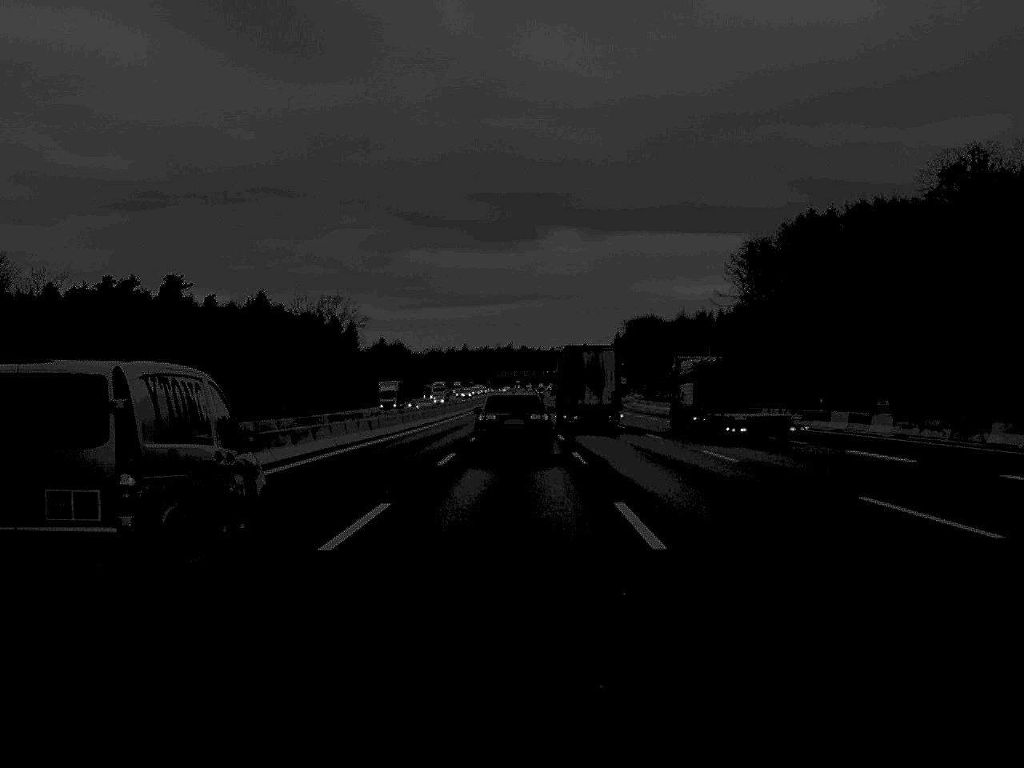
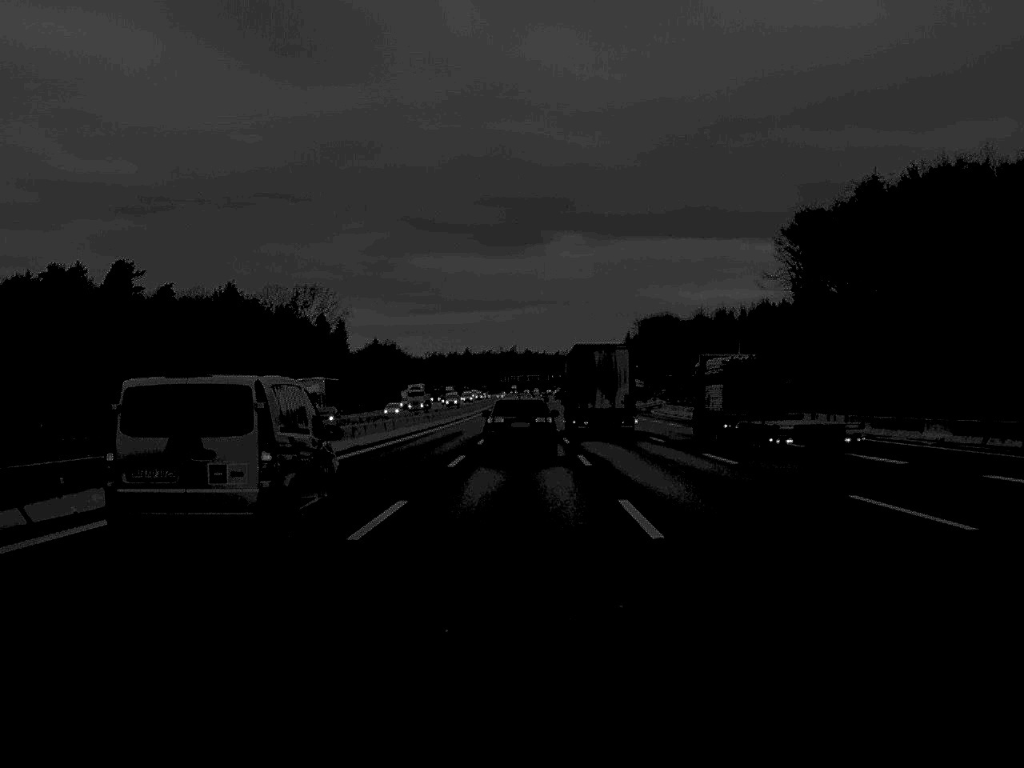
(-0.1, +34.5) m; 0°
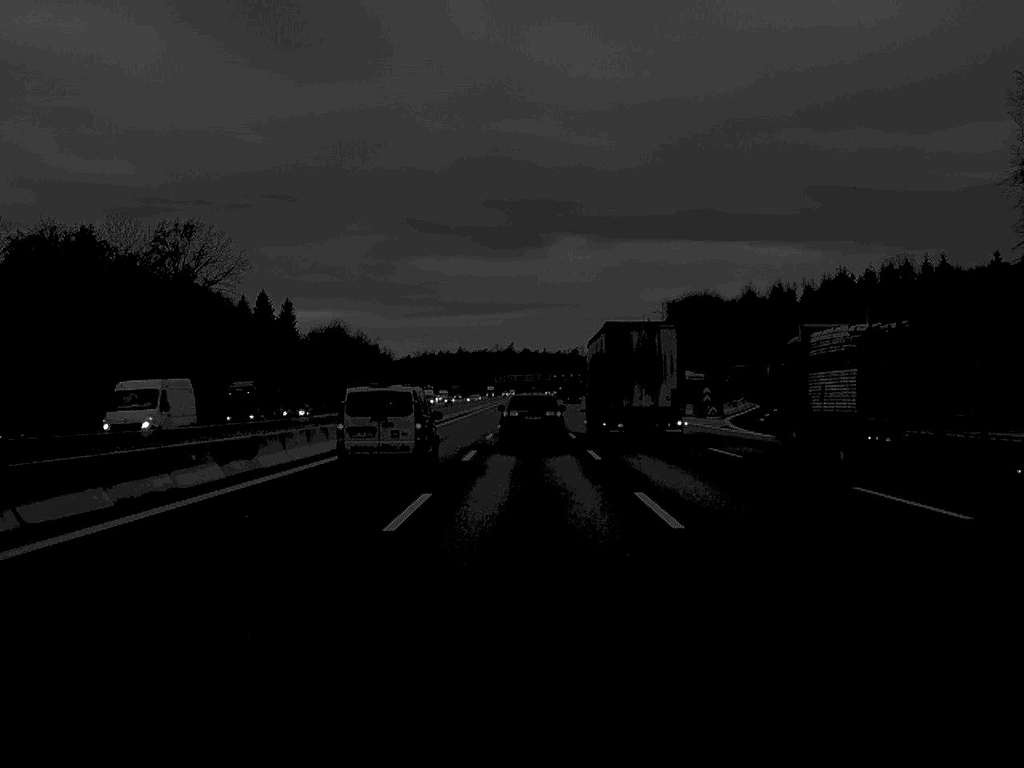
(0.0, +88.4) m; 0°
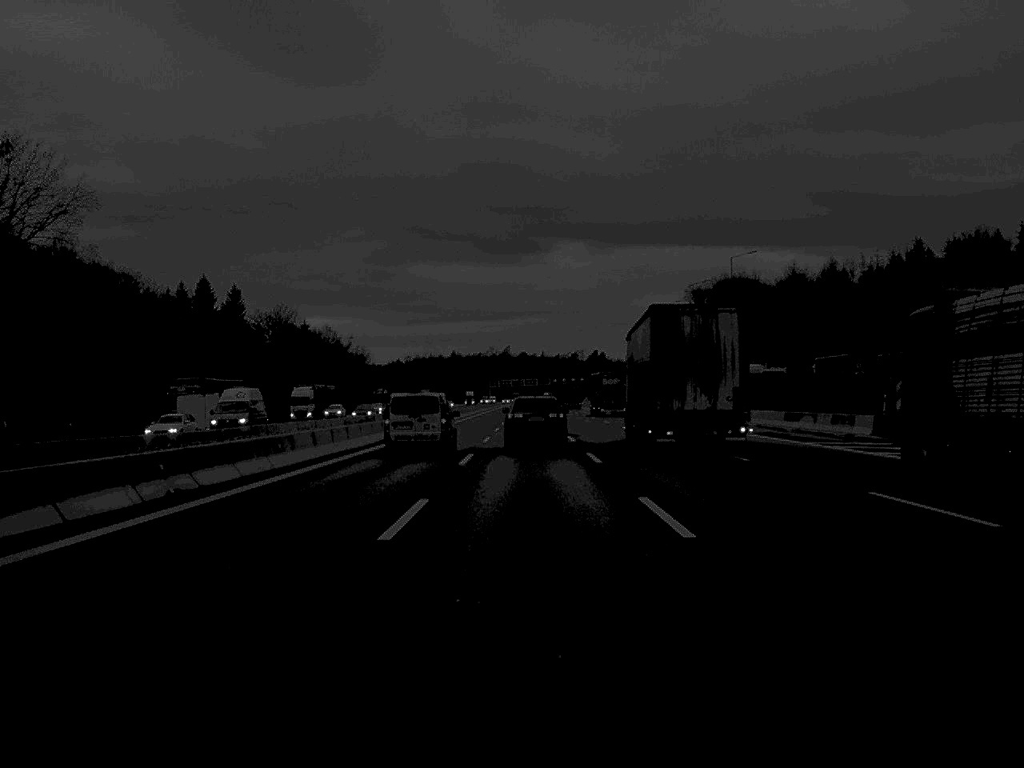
(+0.1, +54.6) m; 0°
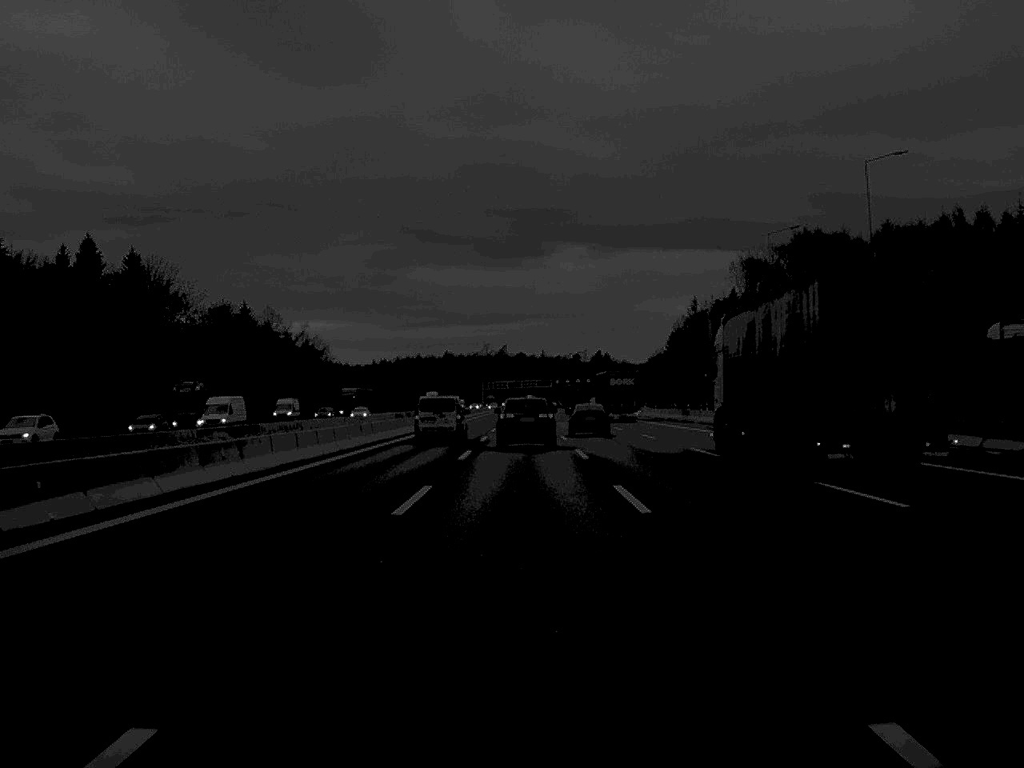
(+0.1, +68.3) m; 0°
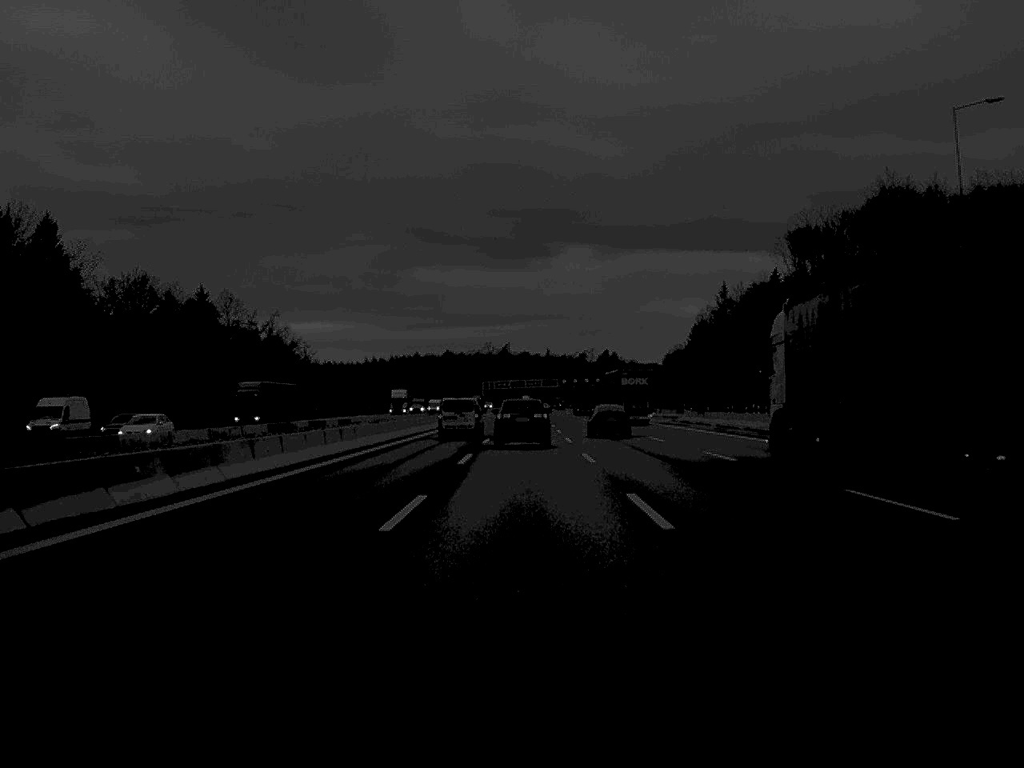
(-0.1, +37.8) m; 0°
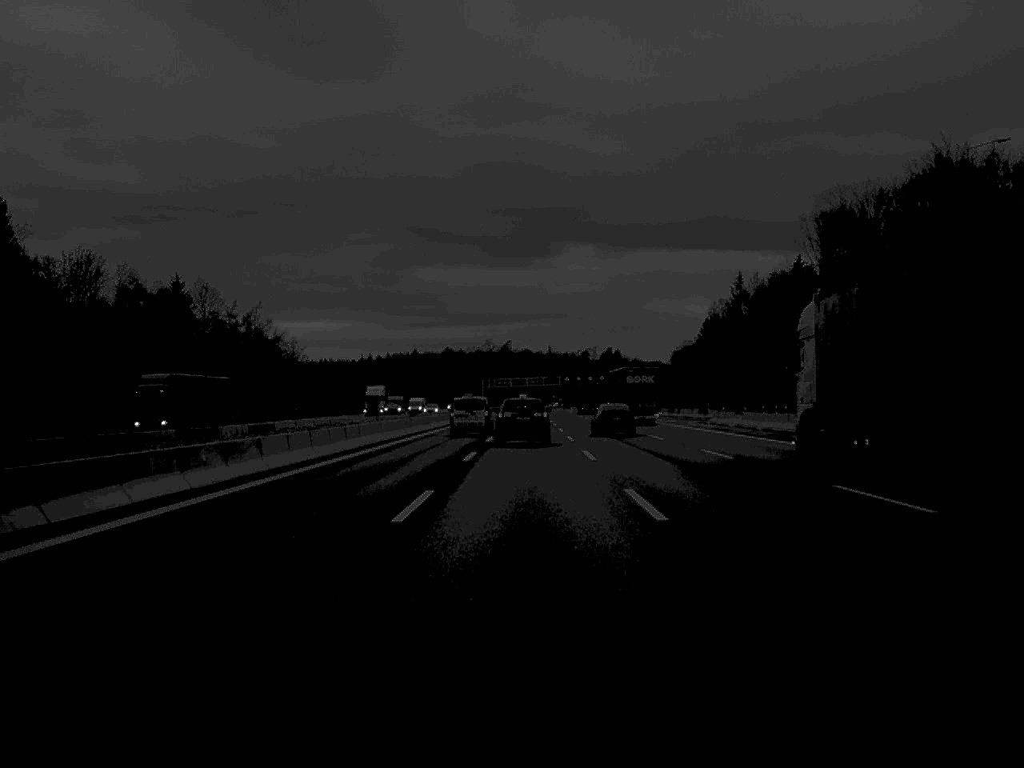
(0.0, +16.9) m; 0°
